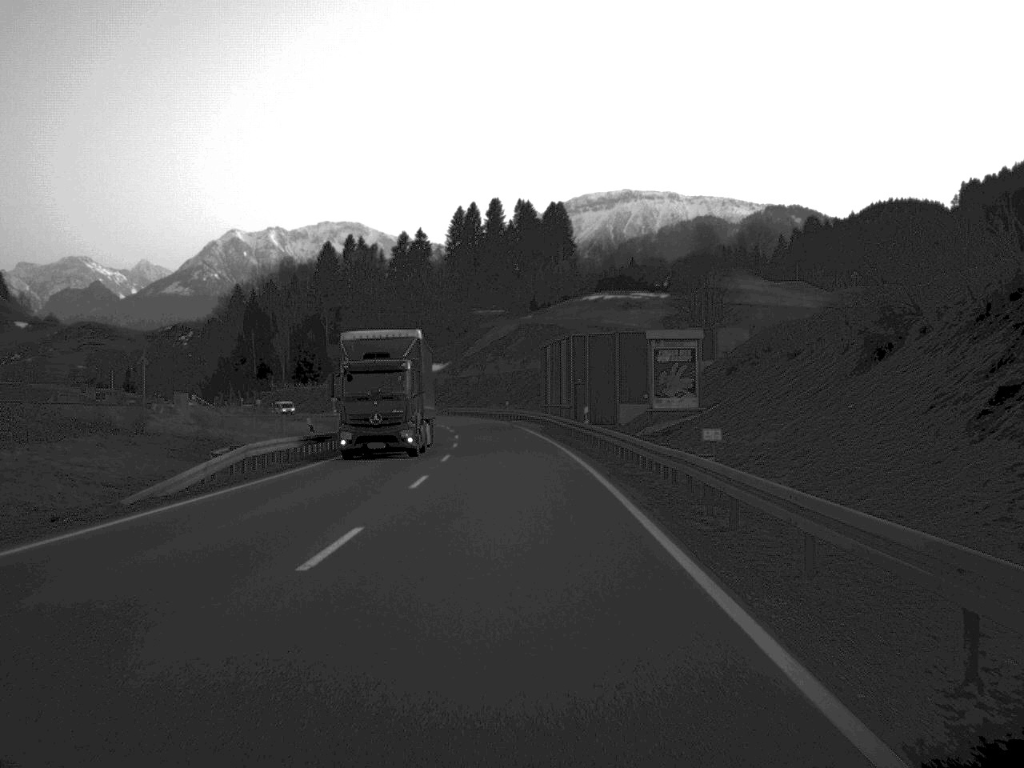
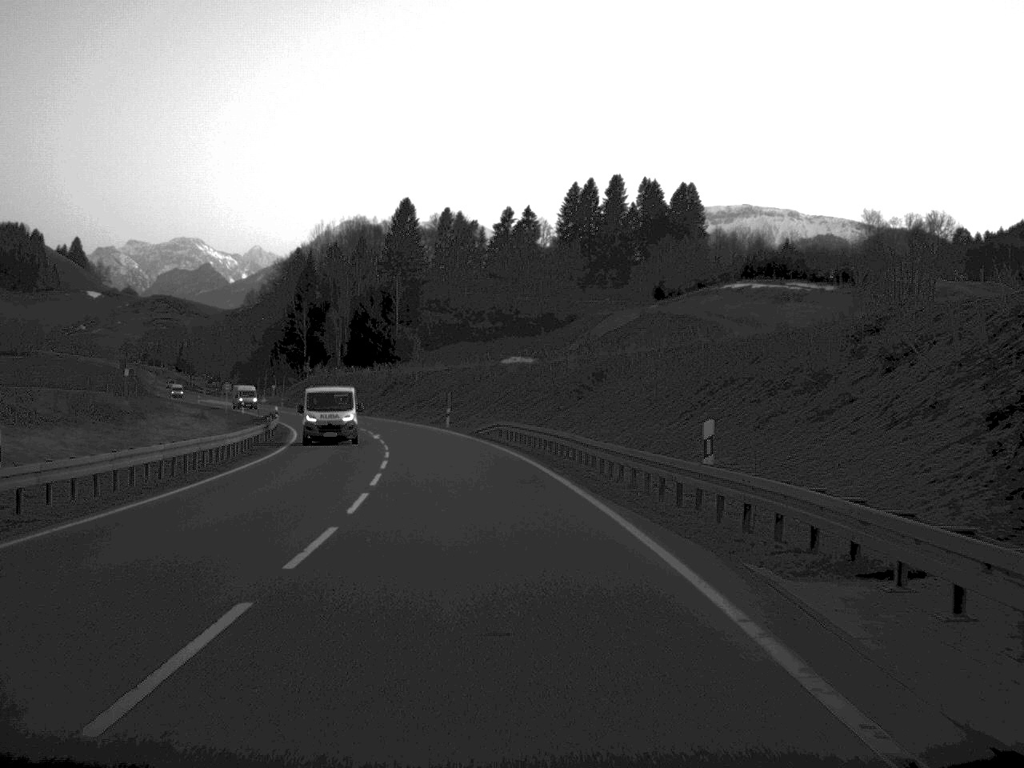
(-2.0, +72.5) m; -5°
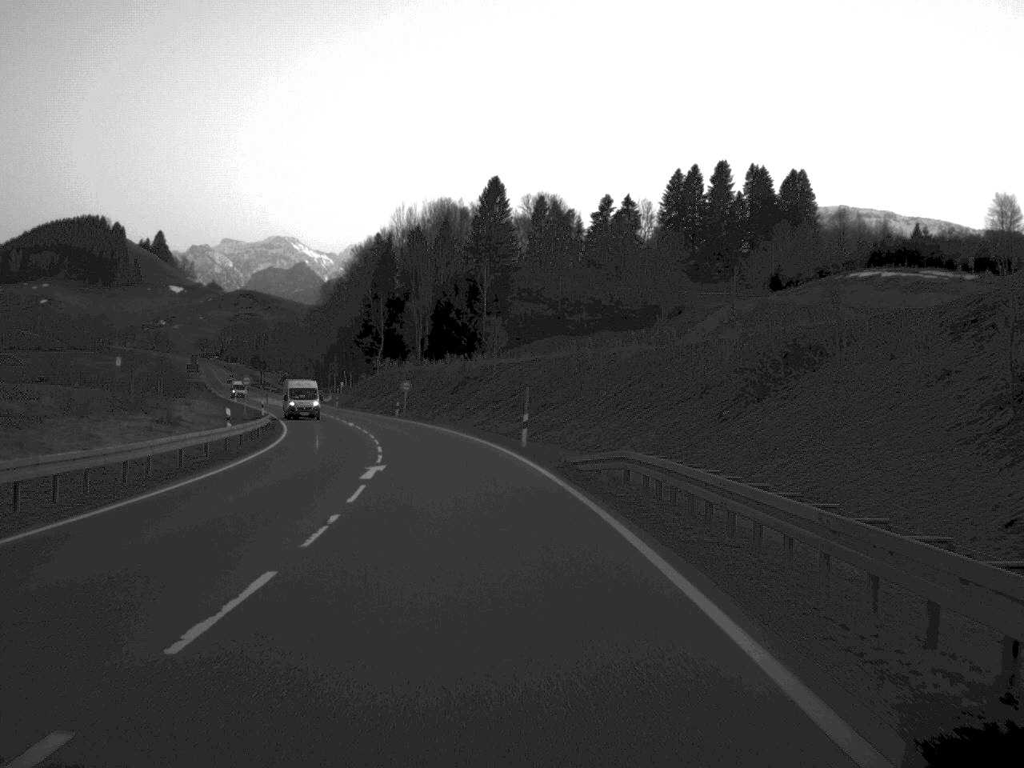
(-1.0, +28.2) m; -4°
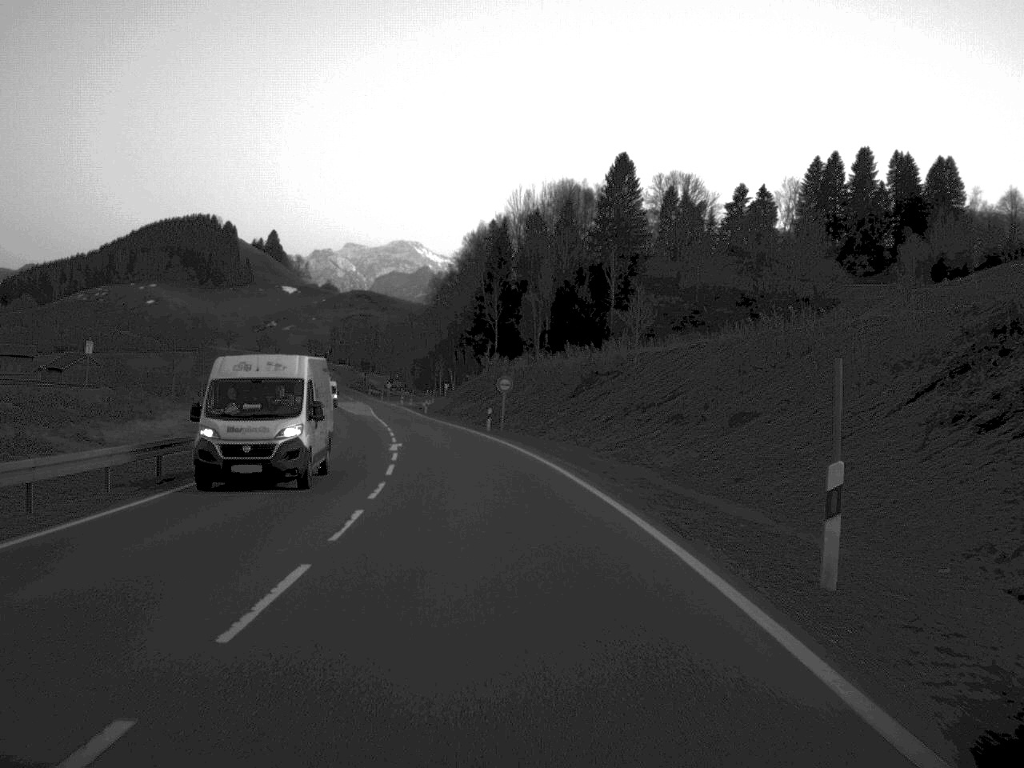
(-1.4, +29.6) m; -6°
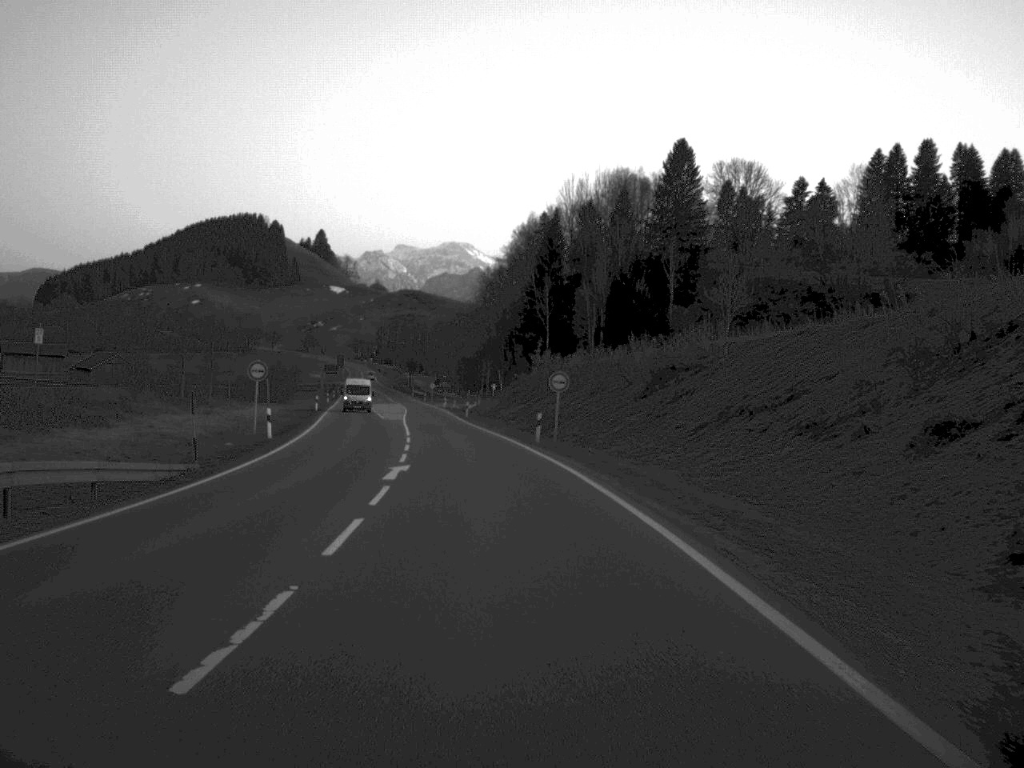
(-0.3, +13.5) m; -2°
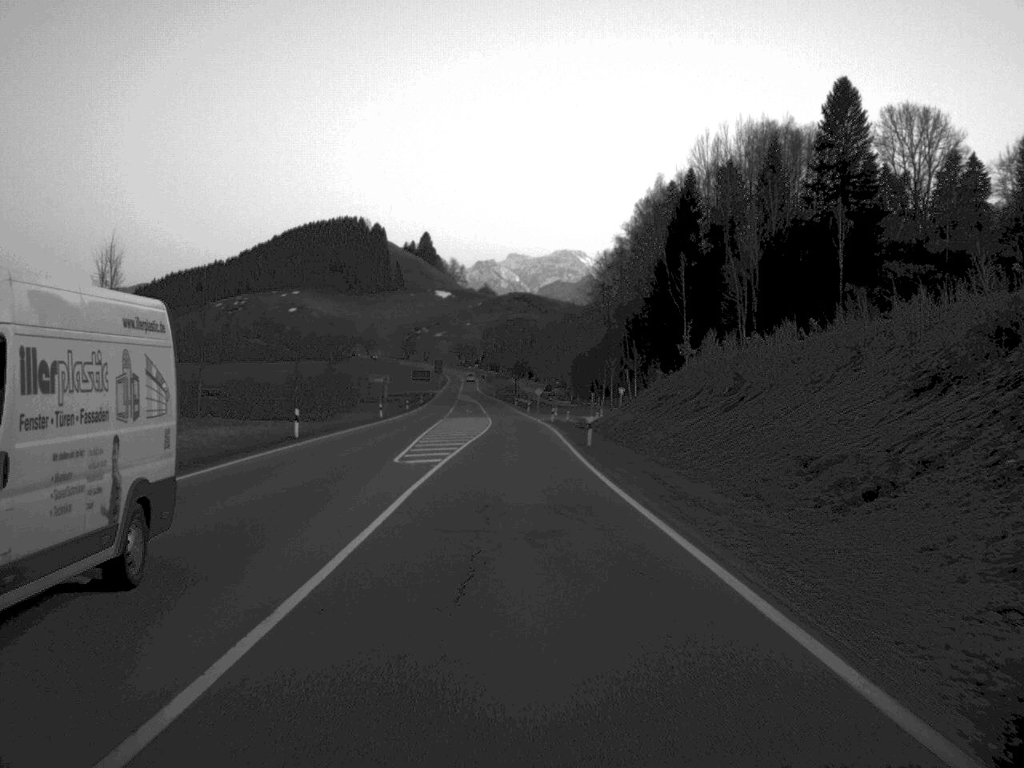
(-2.2, +44.0) m; -5°
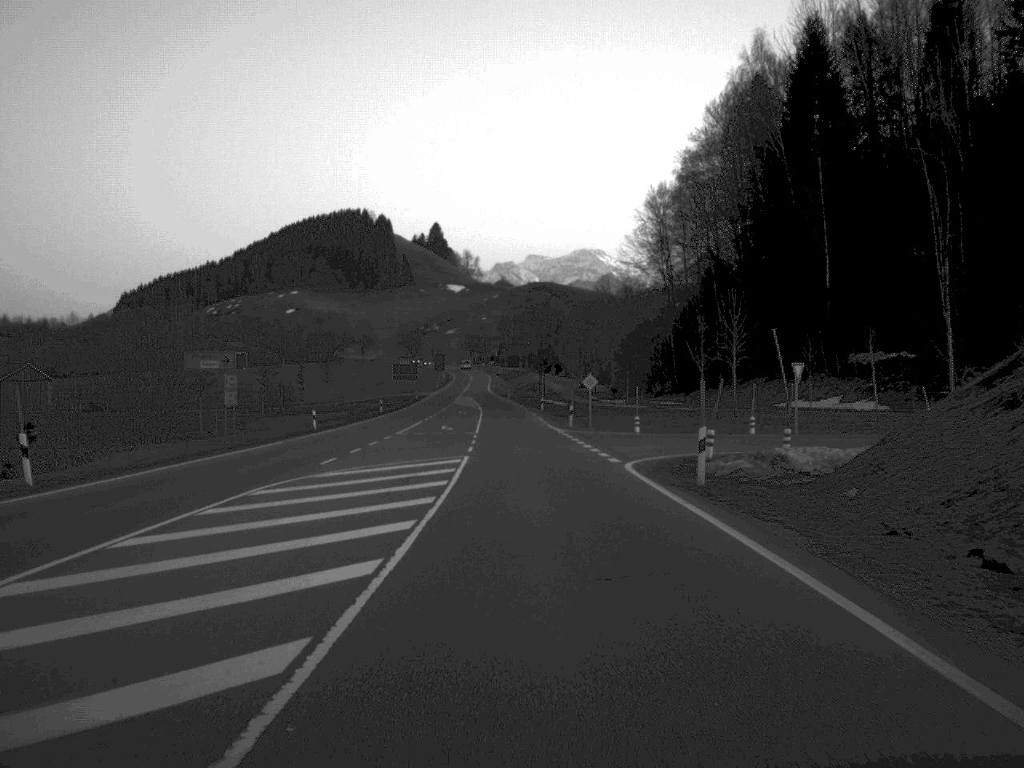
(-0.6, +70.1) m; -1°
